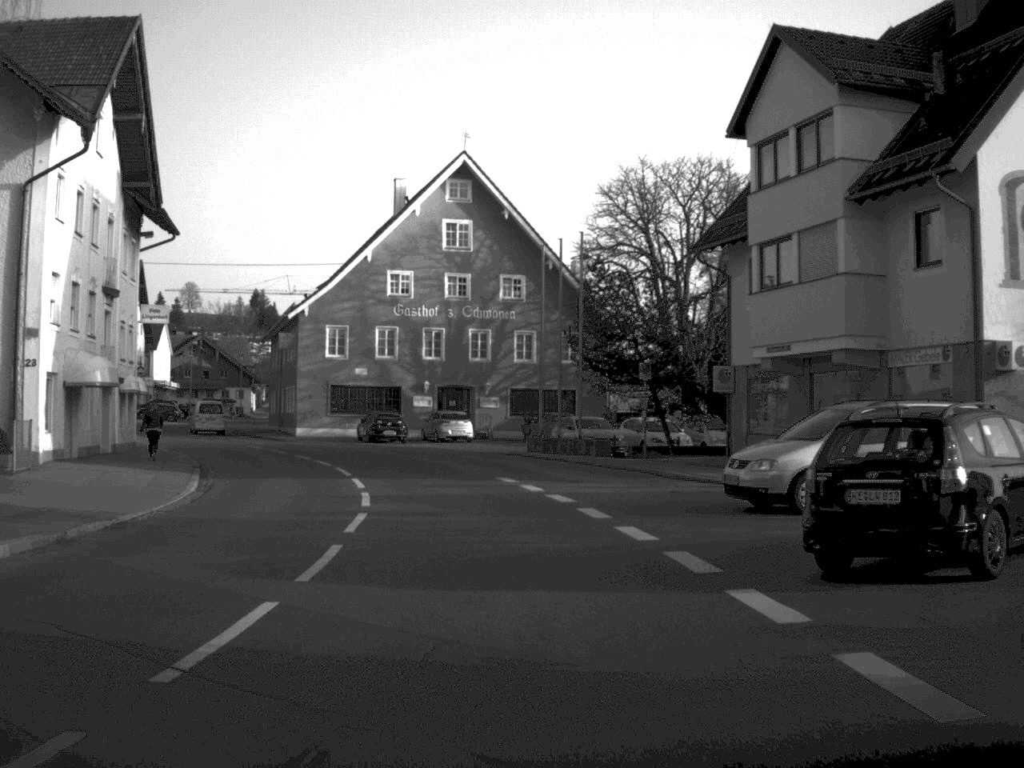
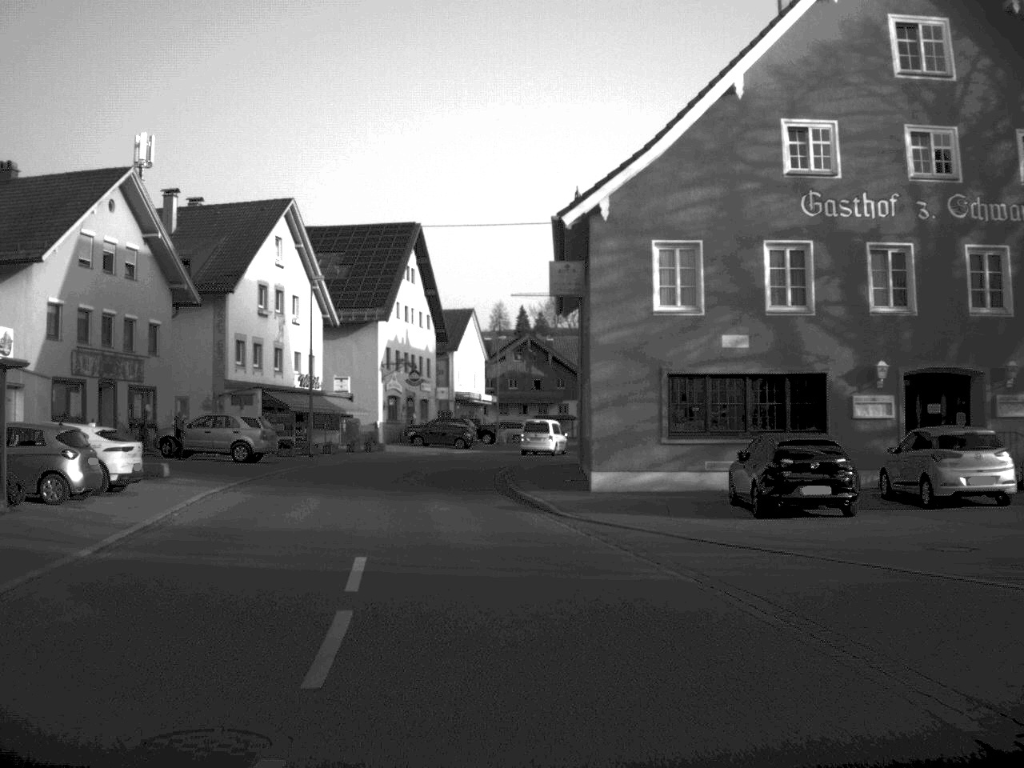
(-4.3, +36.0) m; -17°
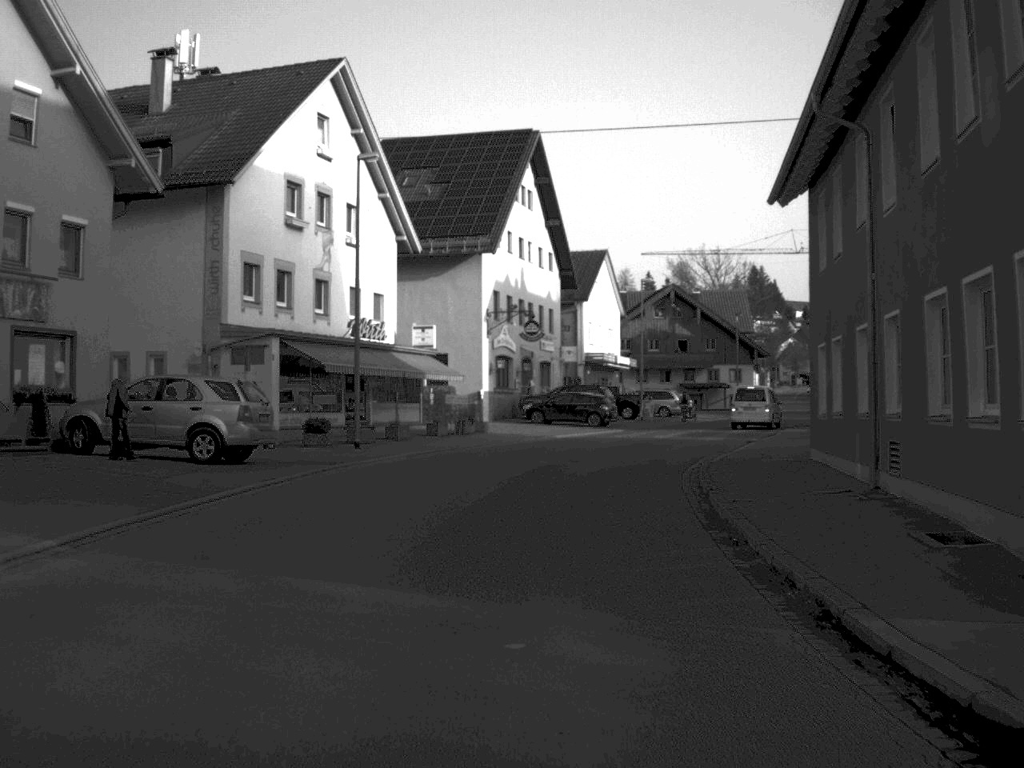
(-1.3, +20.7) m; -5°
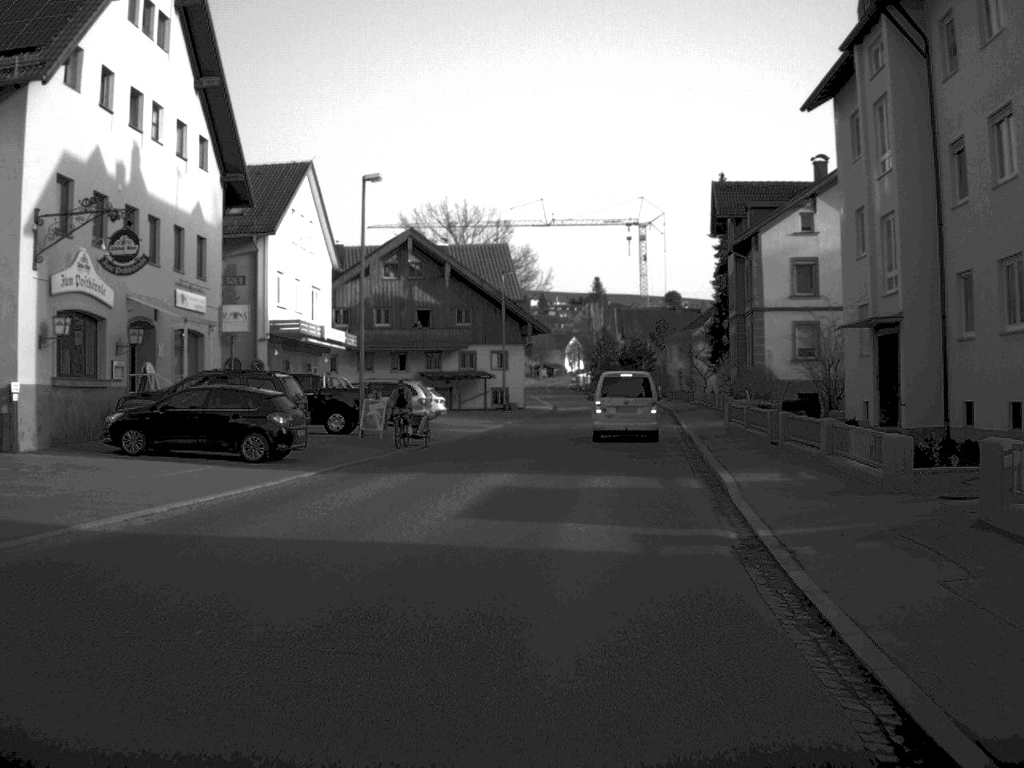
(+2.9, +30.8) m; +12°
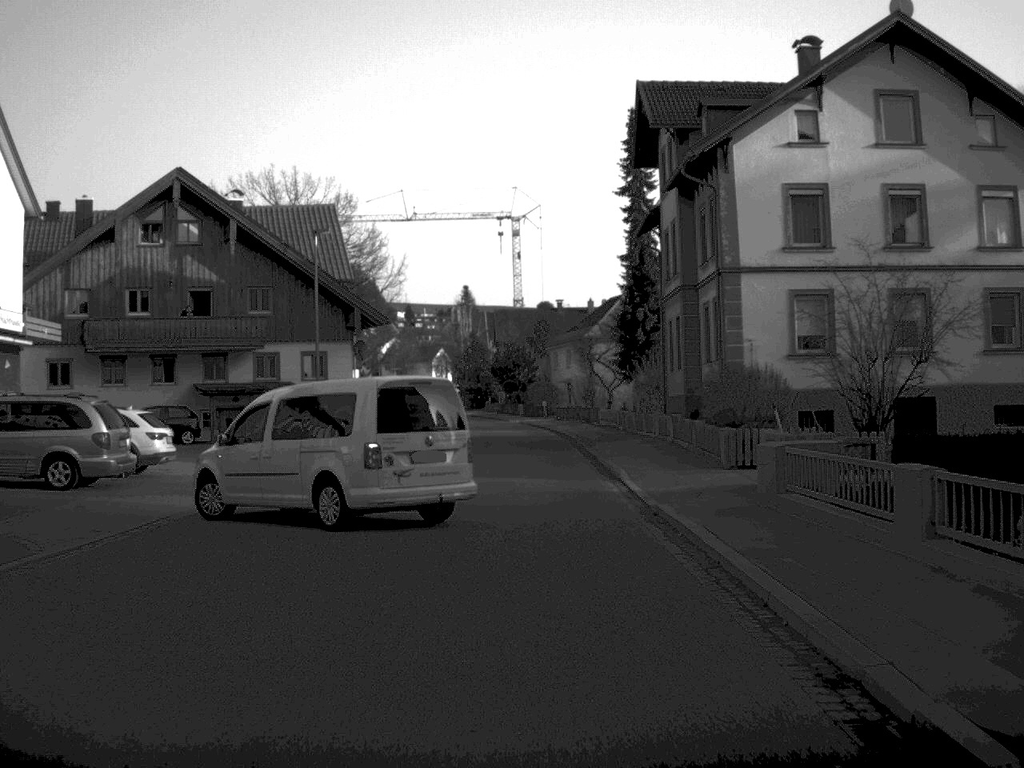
(+1.4, +23.6) m; +6°
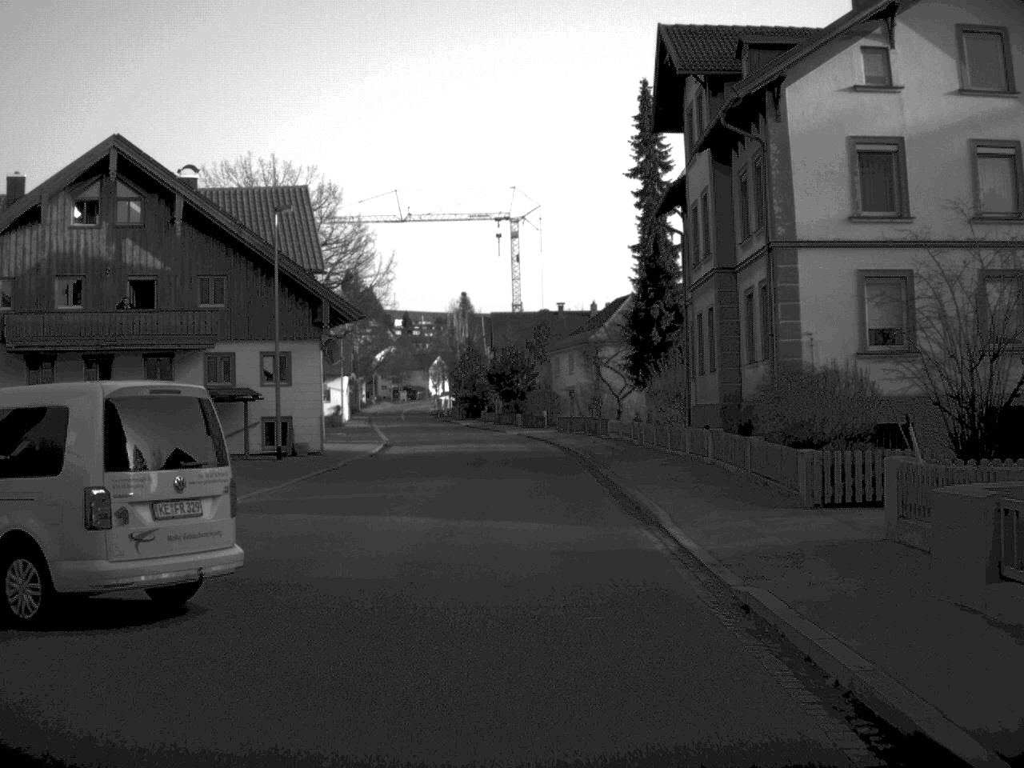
(0.0, +7.3) m; 0°
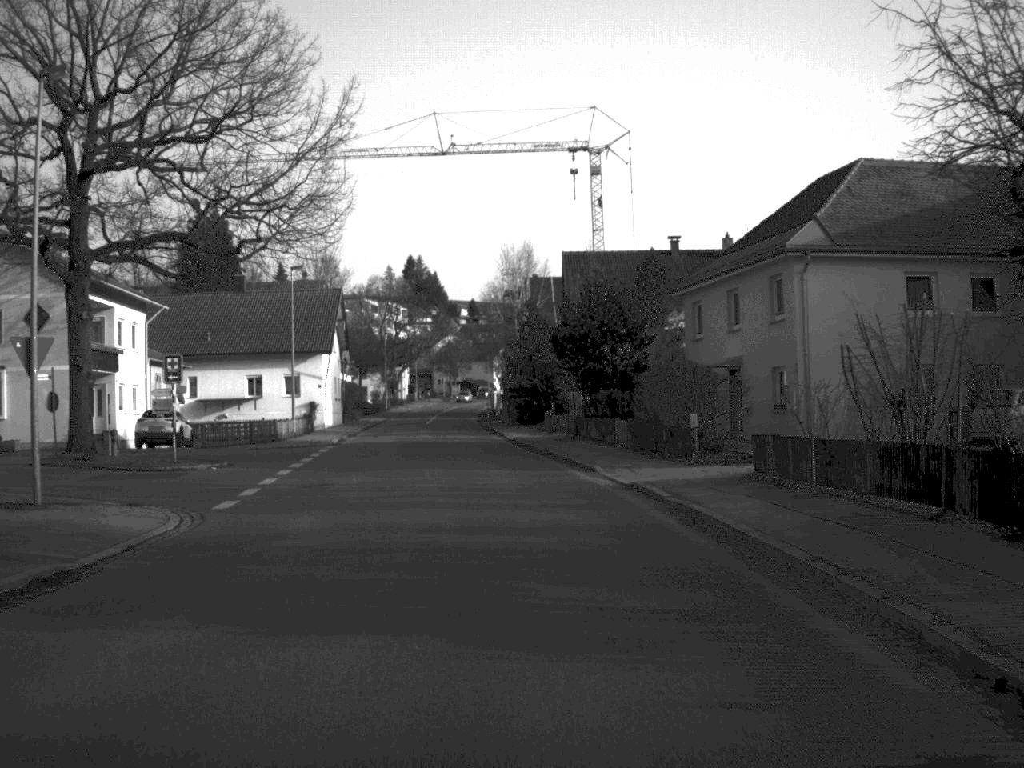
(-0.9, +45.6) m; -3°
